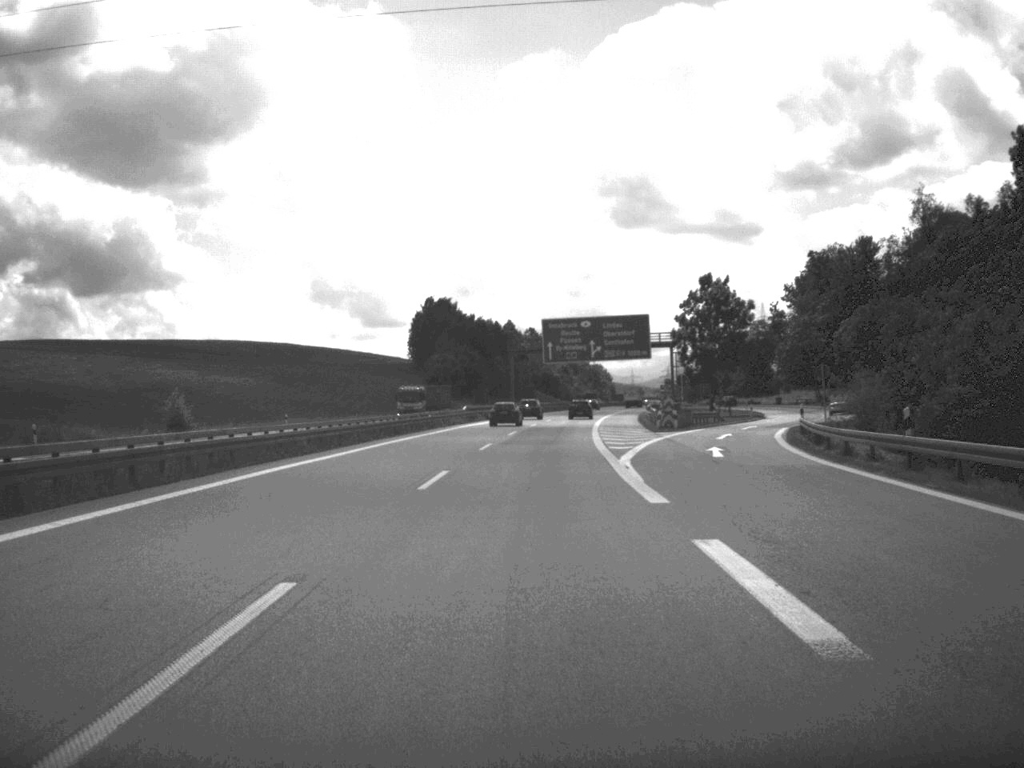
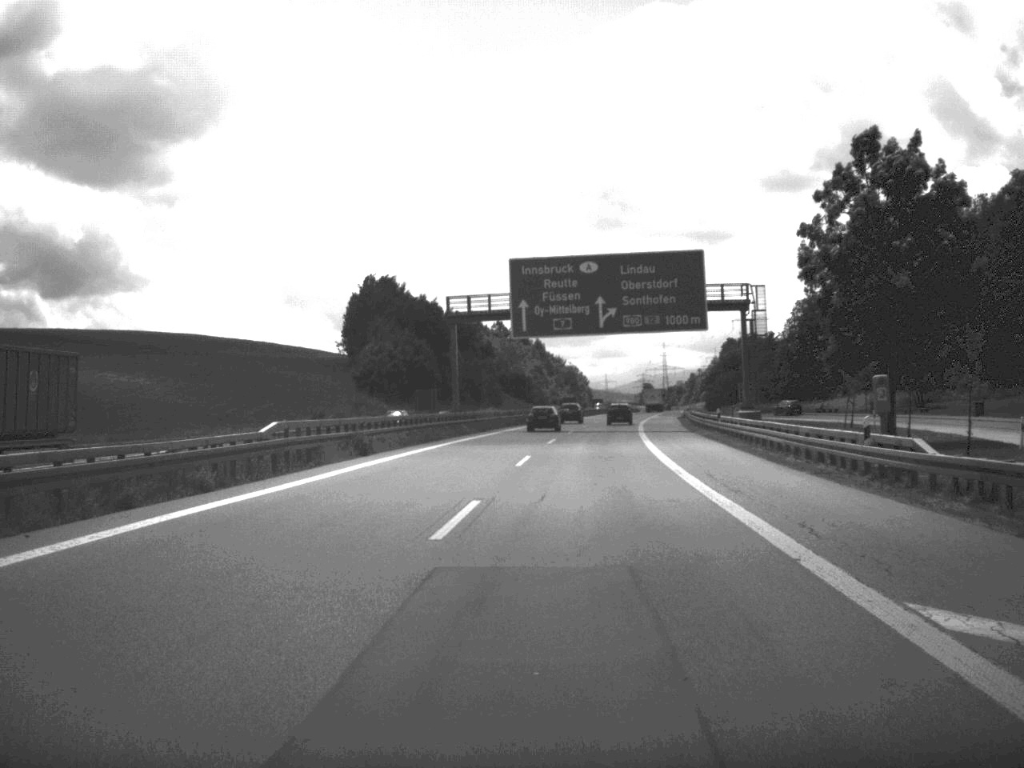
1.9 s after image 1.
(+0.8, +61.1) m; +1°
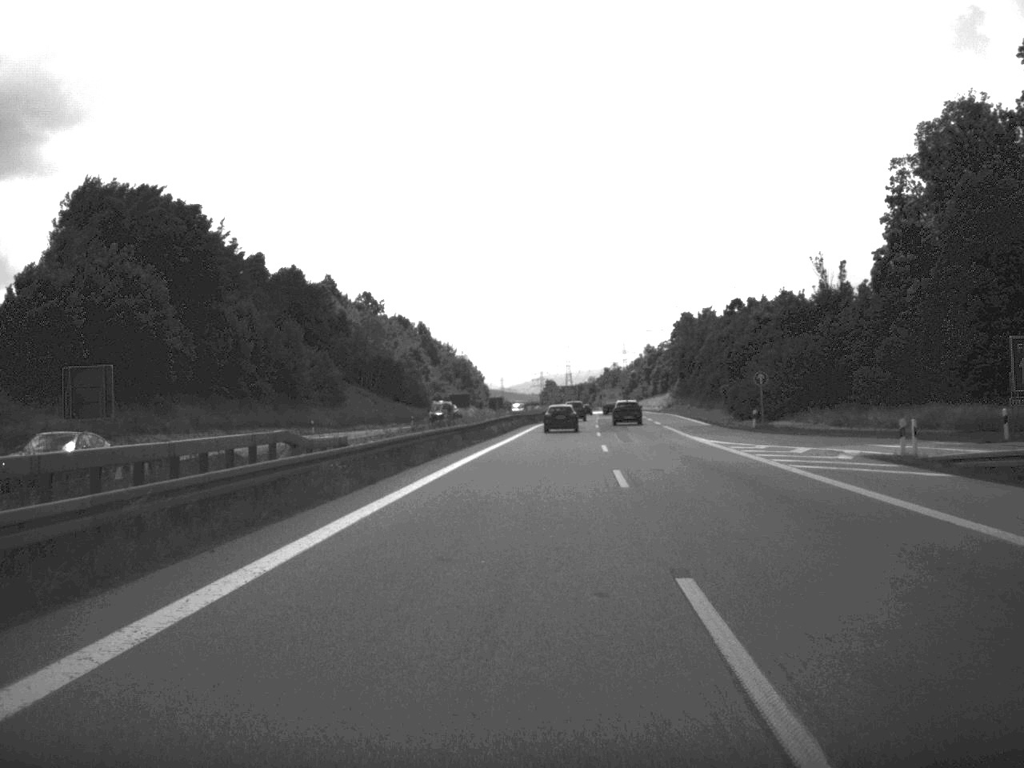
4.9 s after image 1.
(+3.7, +97.7) m; +5°
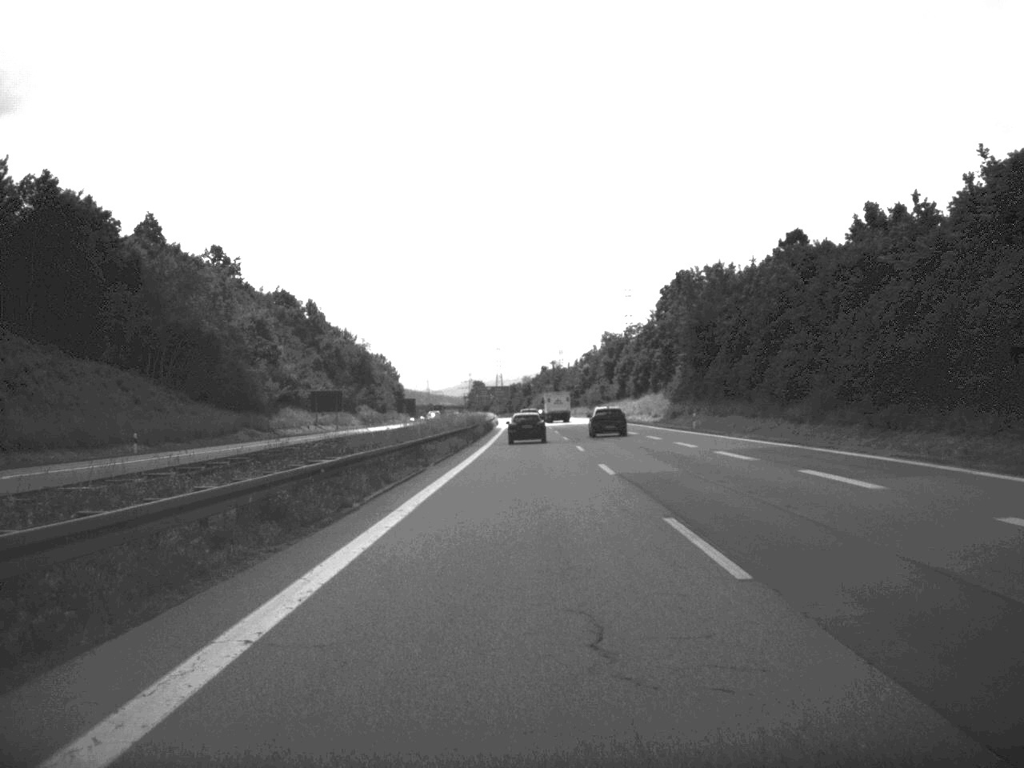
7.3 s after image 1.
(+2.5, +83.2) m; +3°
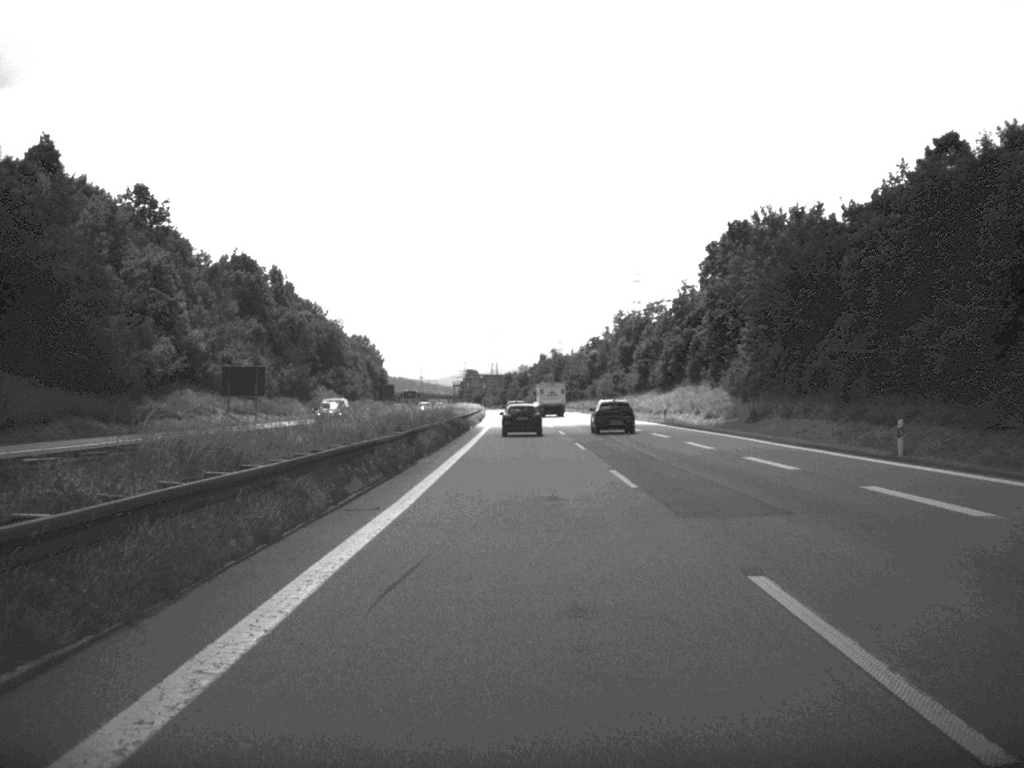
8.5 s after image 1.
(0.0, +40.9) m; 0°
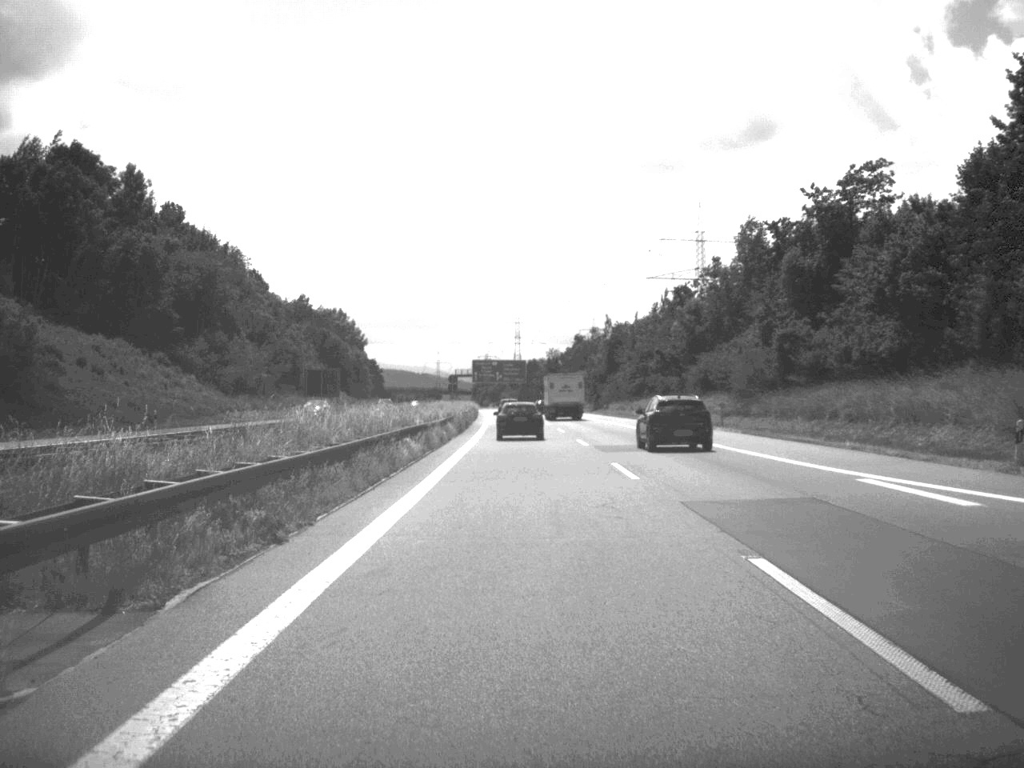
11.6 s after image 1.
(-1.3, +105.6) m; -1°
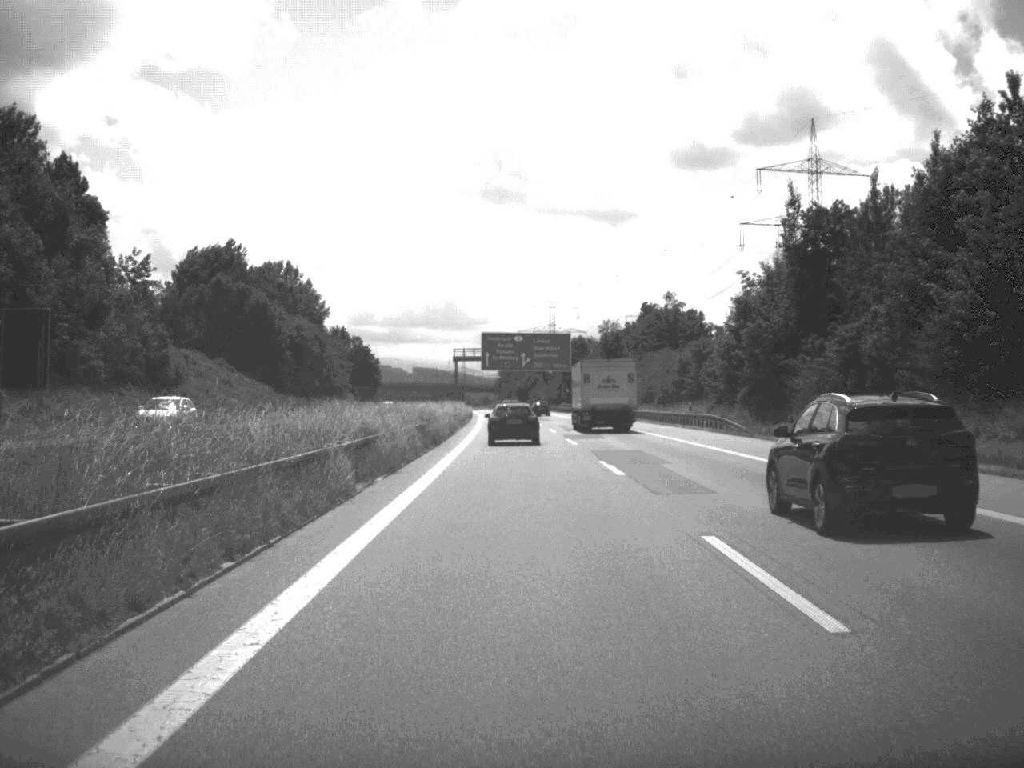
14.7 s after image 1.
(-1.6, +104.1) m; -2°
